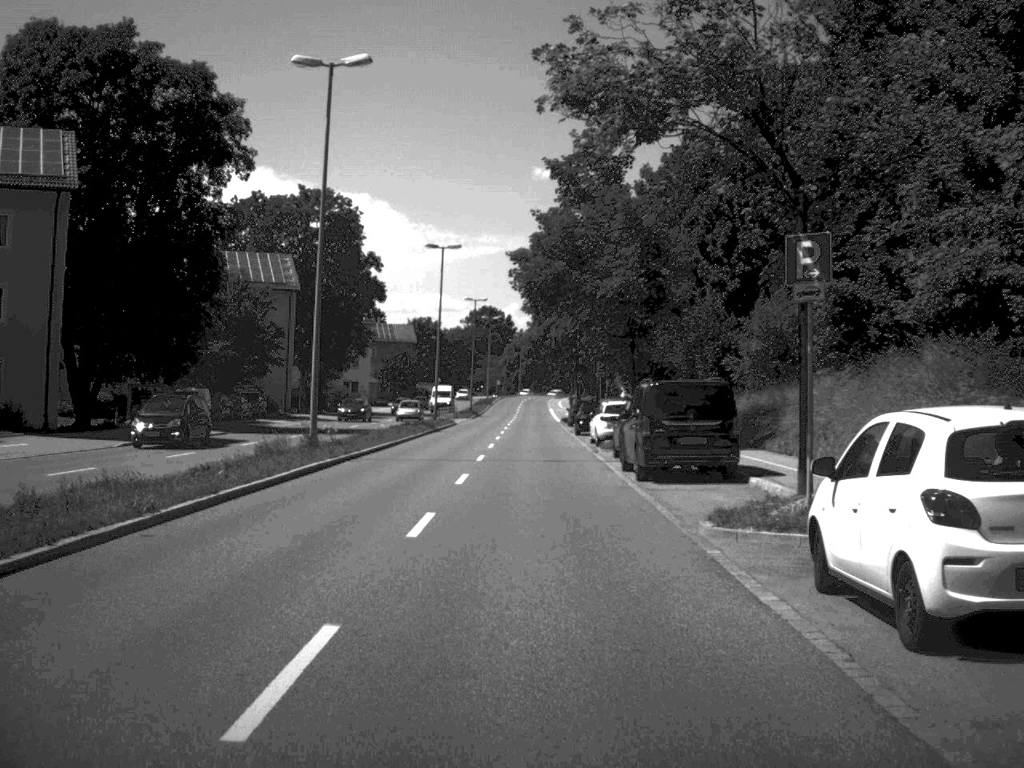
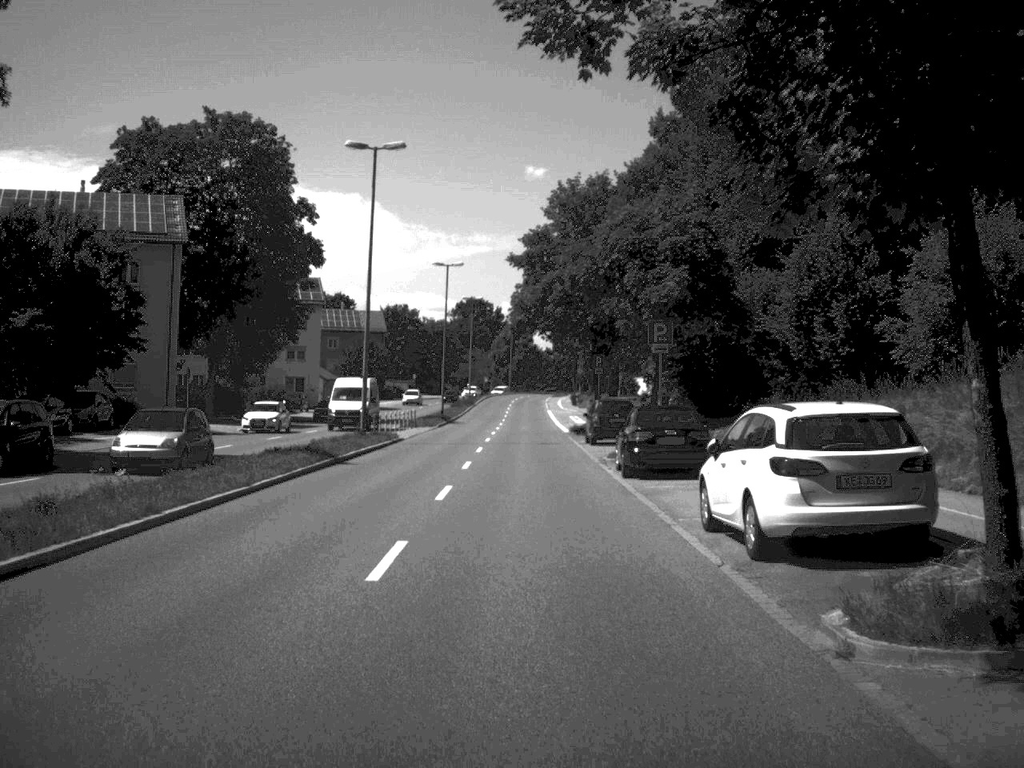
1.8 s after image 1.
(+0.1, +29.8) m; 0°
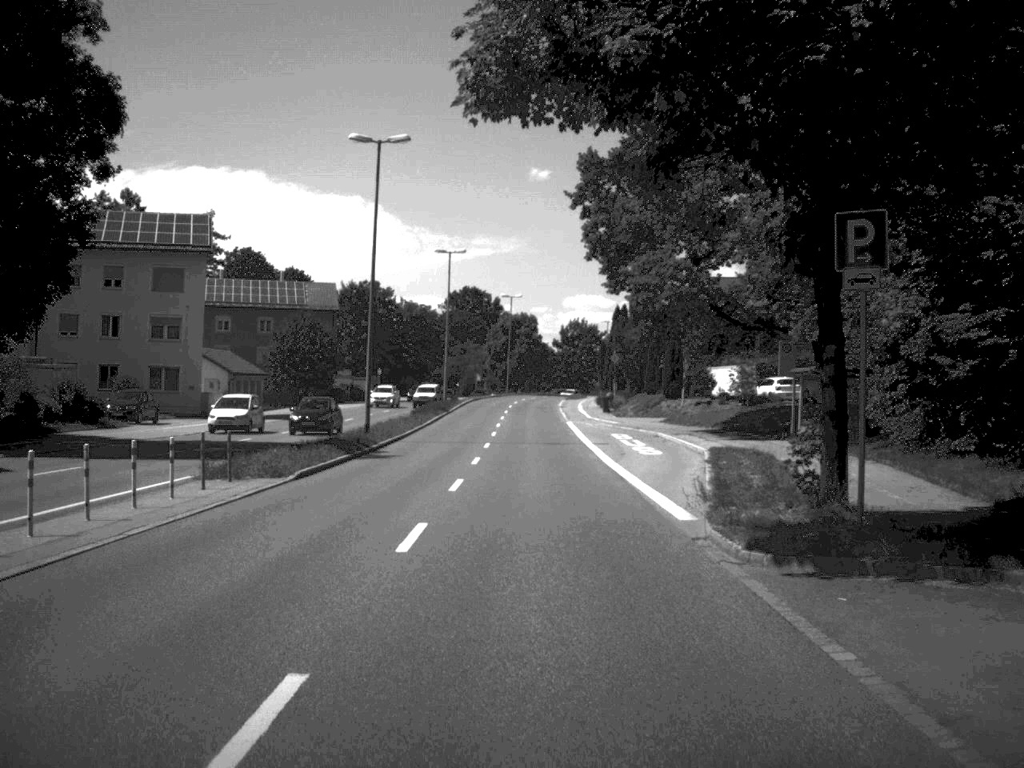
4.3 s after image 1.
(-0.2, +42.1) m; 0°
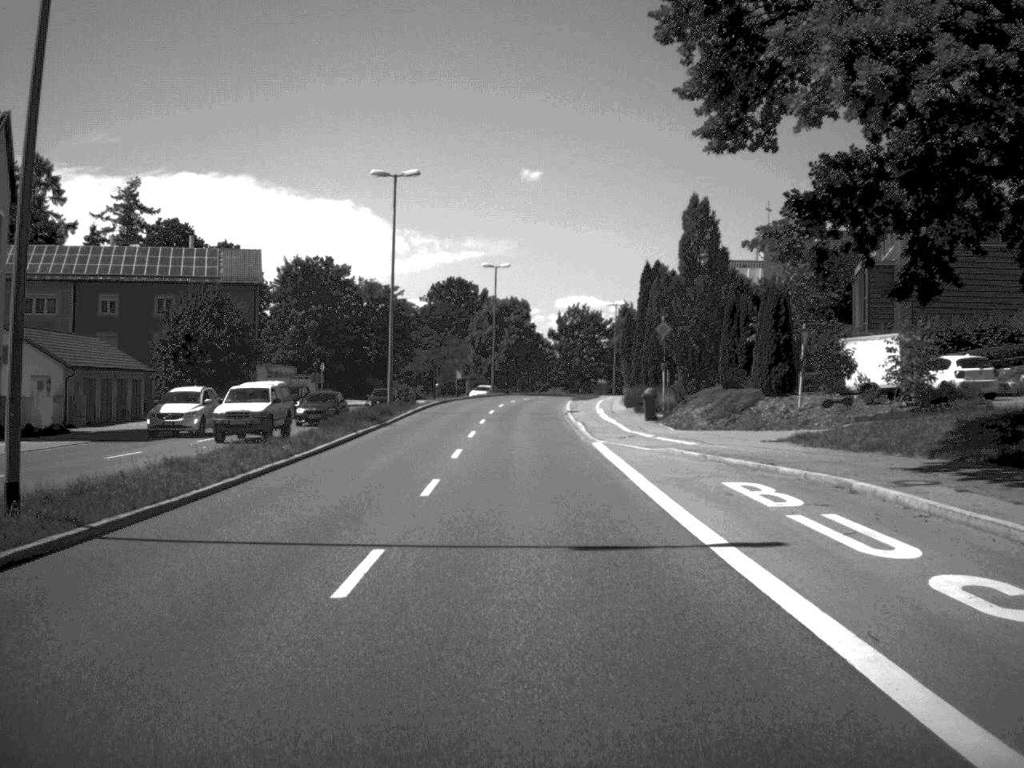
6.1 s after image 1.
(+0.1, +29.9) m; 0°
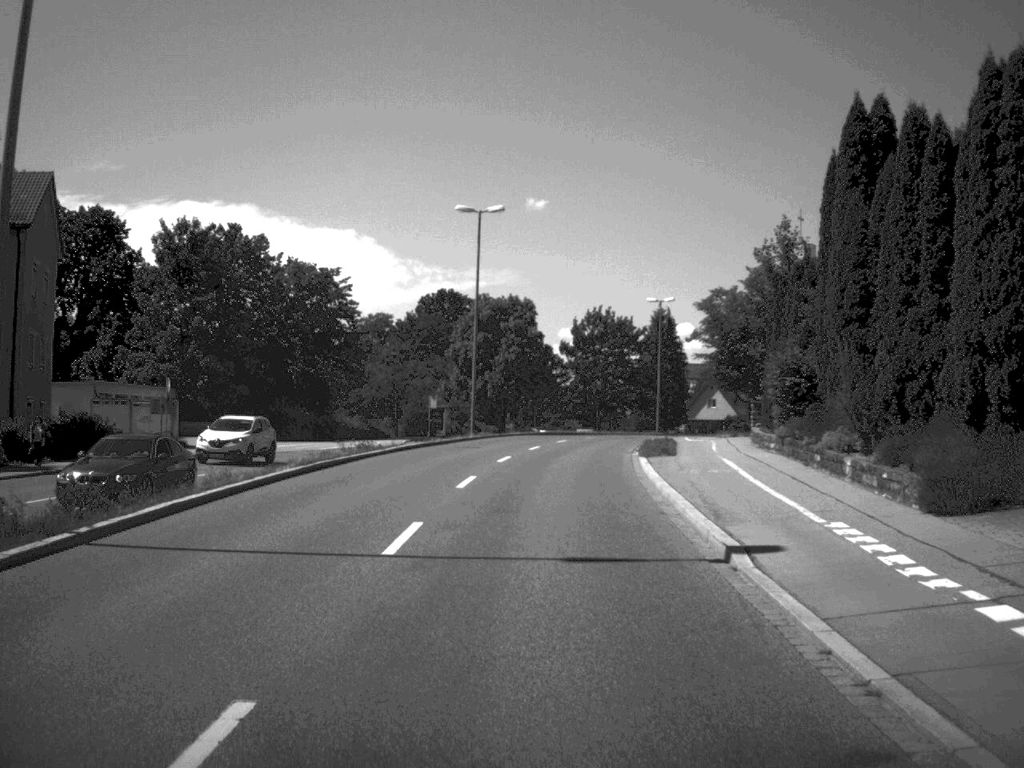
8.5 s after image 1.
(-0.2, +41.4) m; 0°
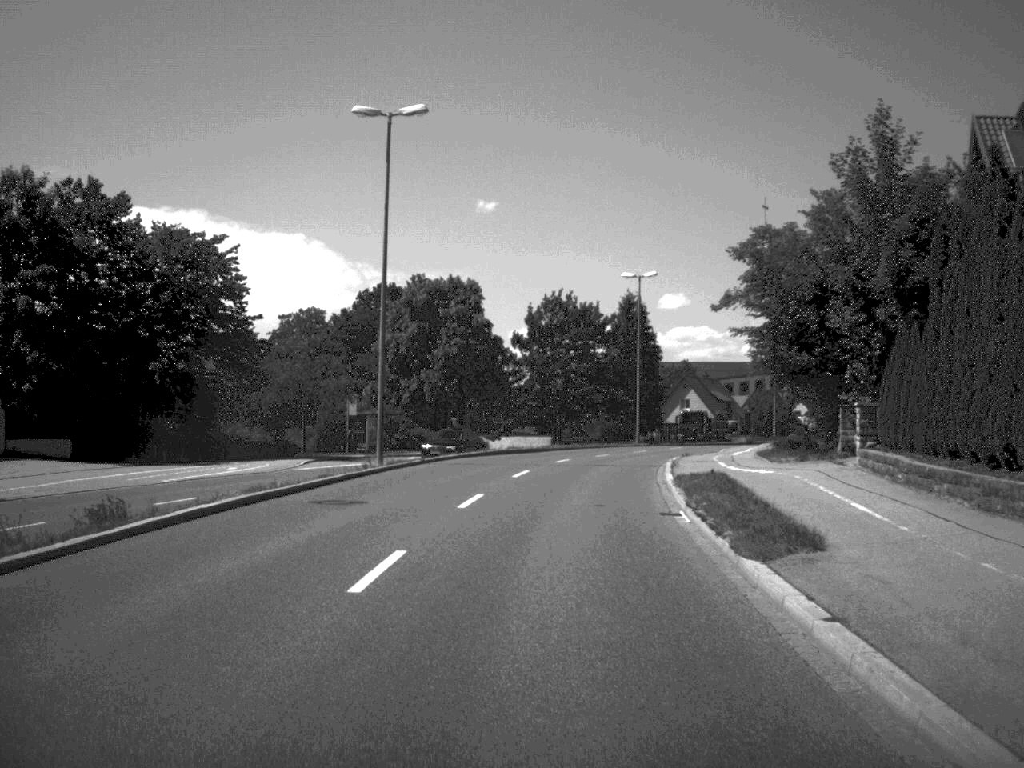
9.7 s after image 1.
(+0.3, +19.7) m; +2°
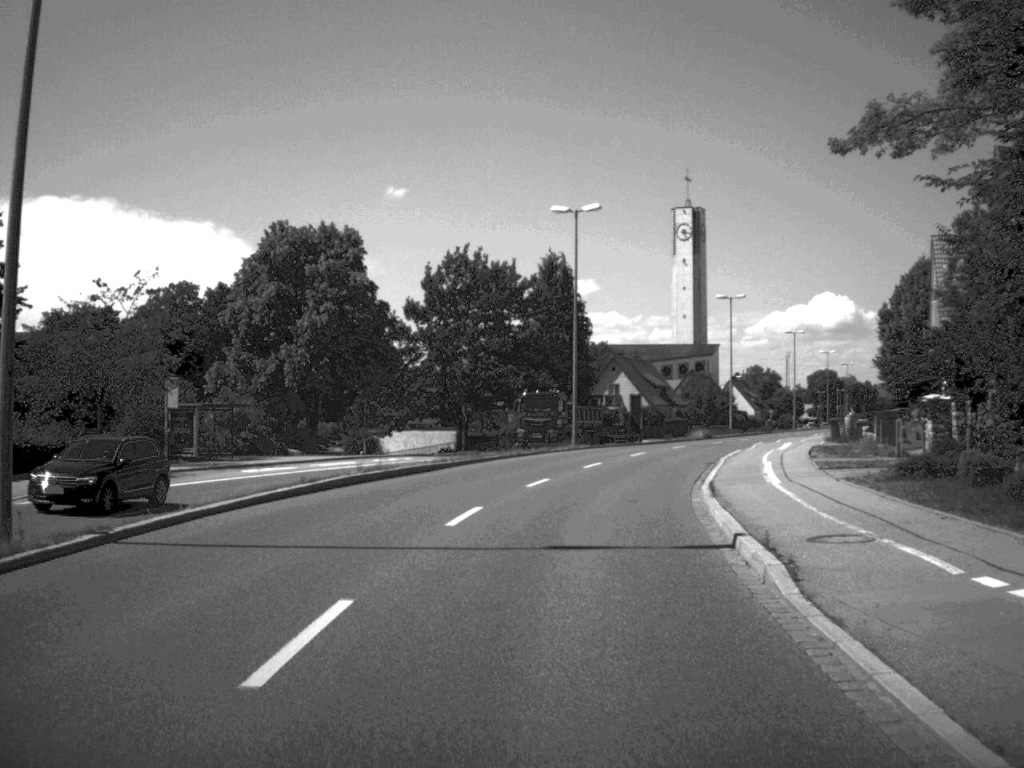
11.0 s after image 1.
(+0.6, +21.2) m; +4°
